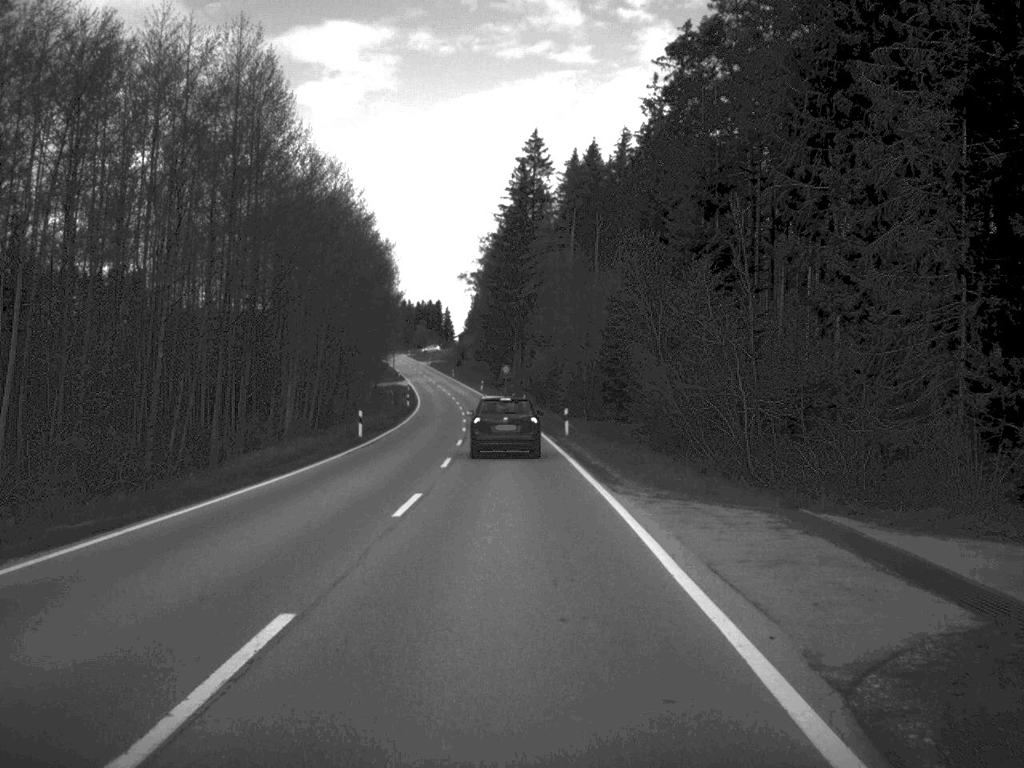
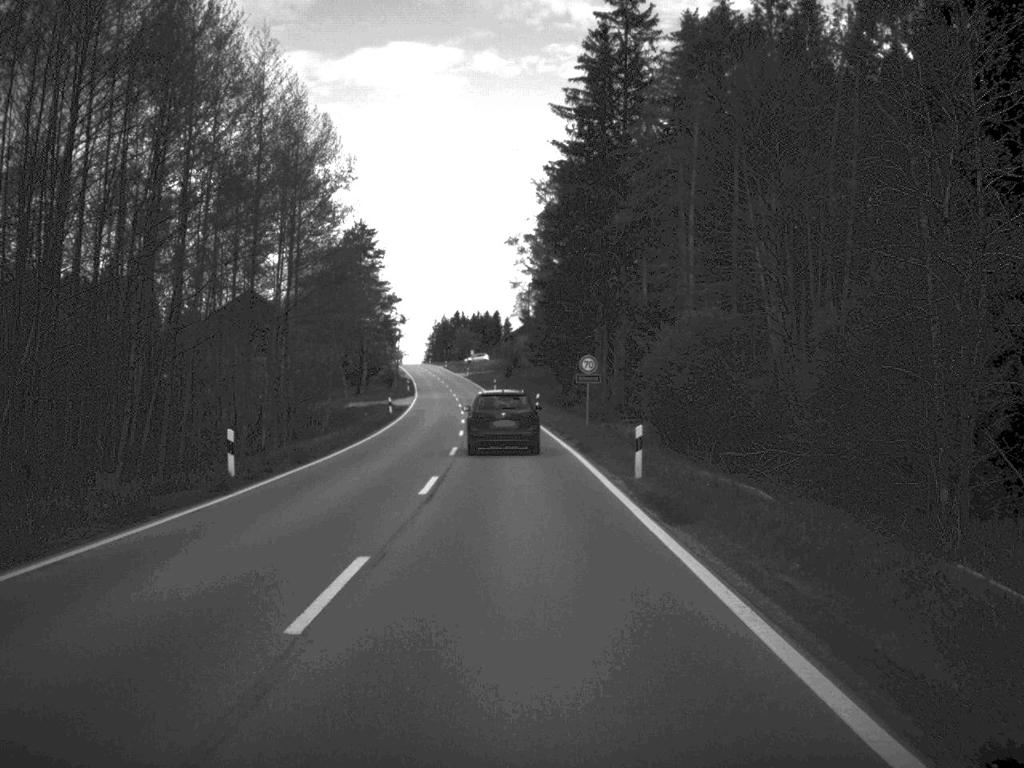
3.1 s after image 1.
(-1.8, +67.7) m; -3°
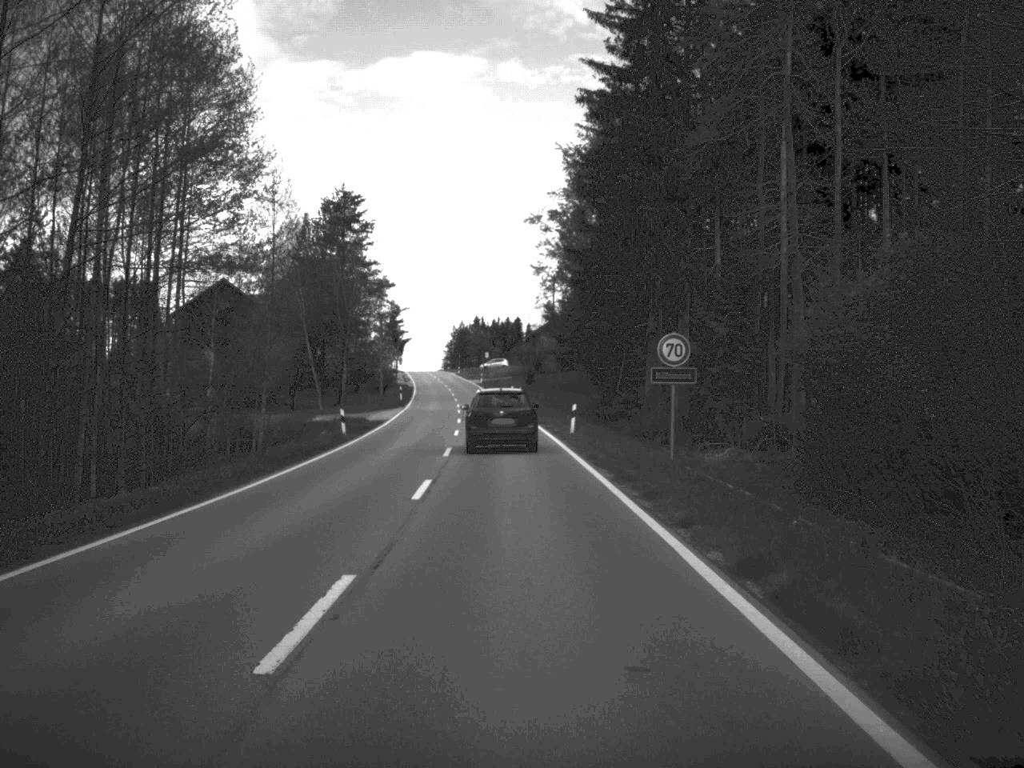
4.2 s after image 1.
(-0.2, +24.8) m; -1°
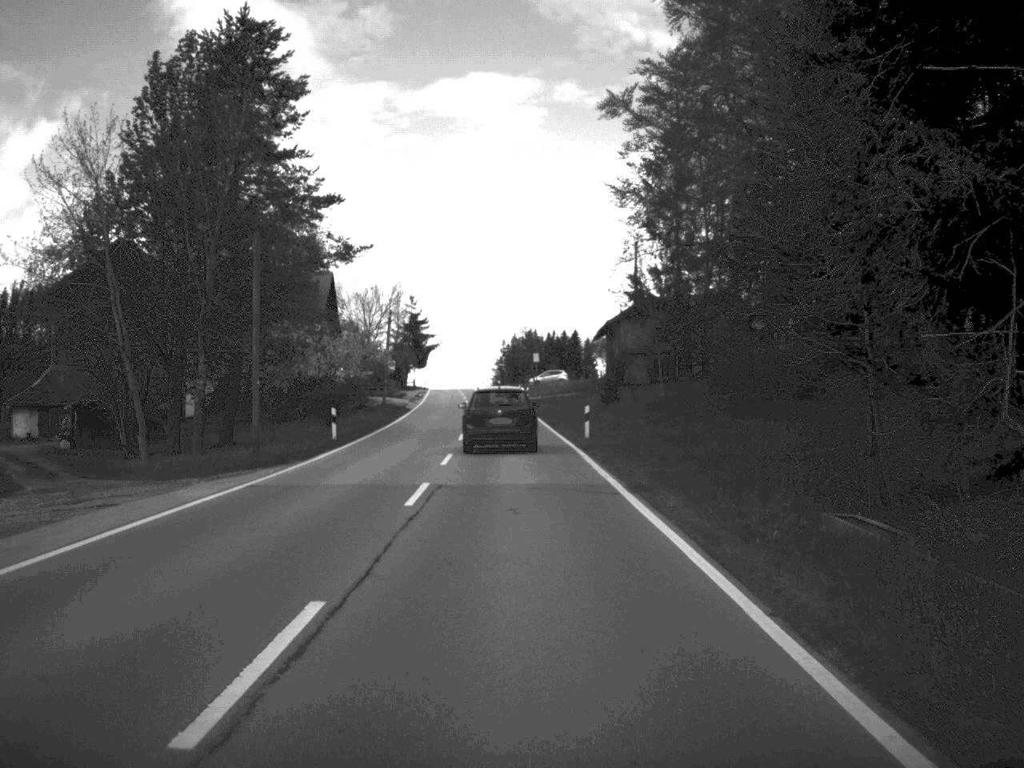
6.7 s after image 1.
(-1.1, +49.0) m; -3°
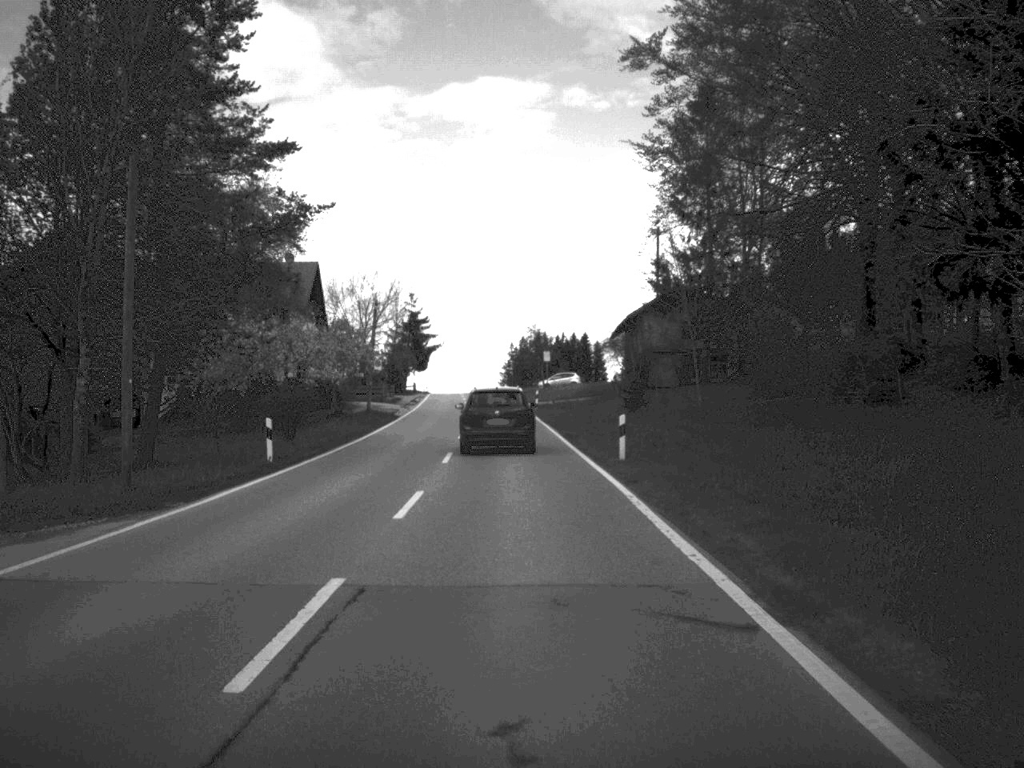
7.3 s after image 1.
(0.0, +10.9) m; 0°
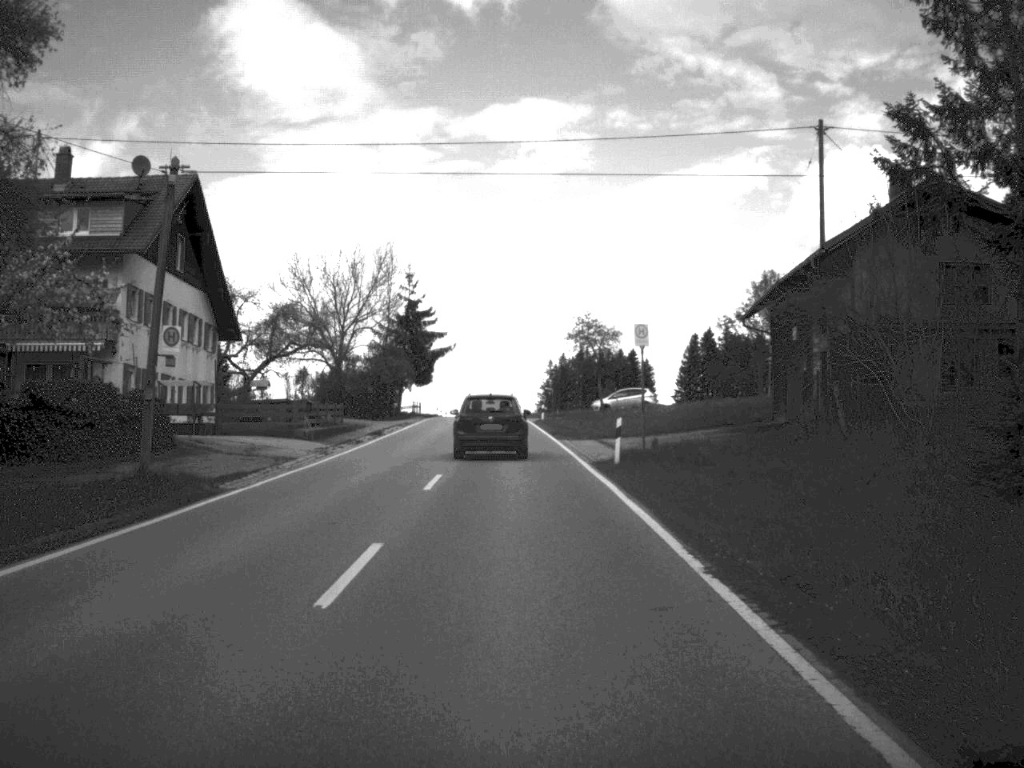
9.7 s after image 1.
(-0.6, +41.7) m; -2°
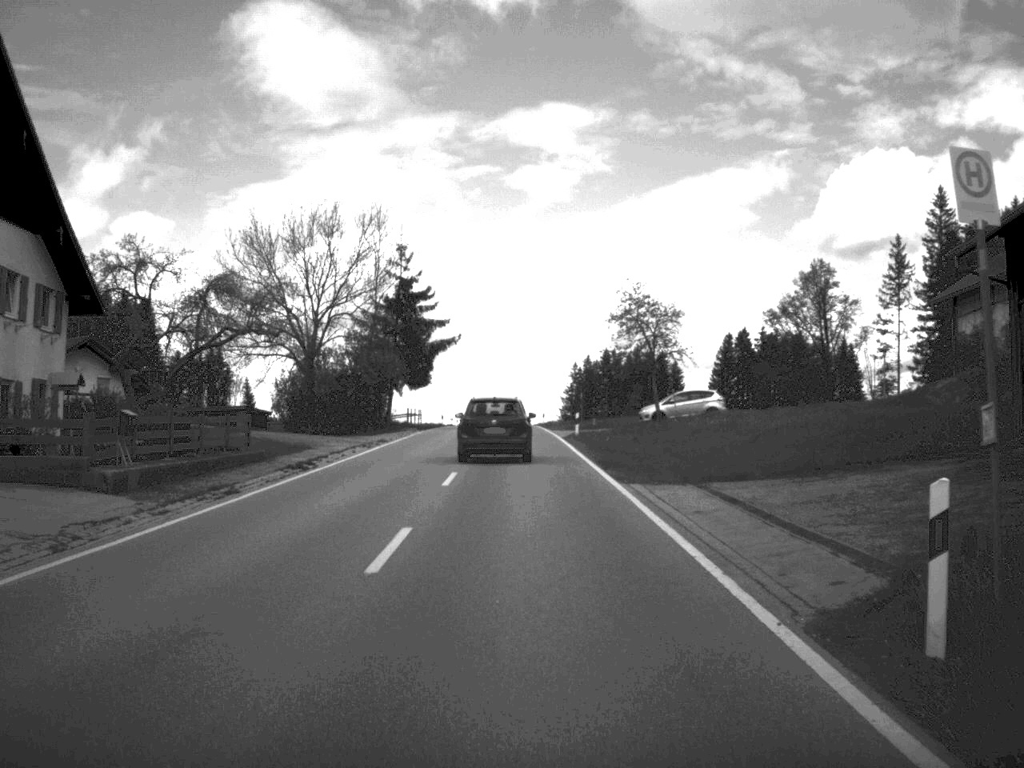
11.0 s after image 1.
(-0.2, +21.3) m; -1°
